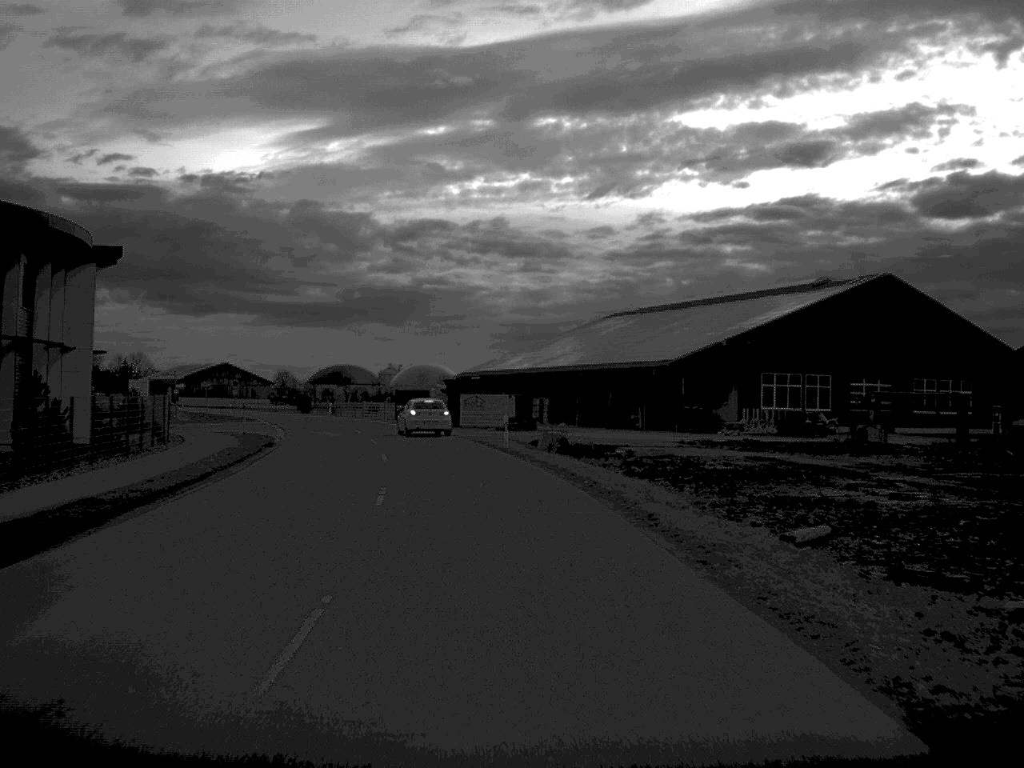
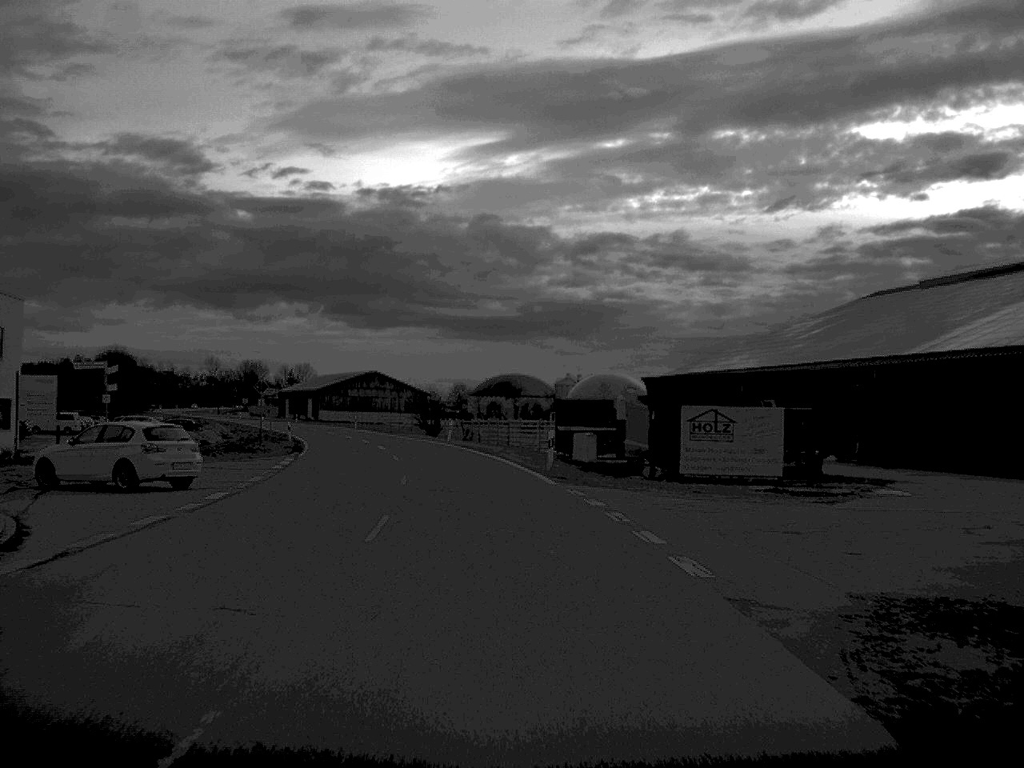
(-2.8, +39.8) m; -8°
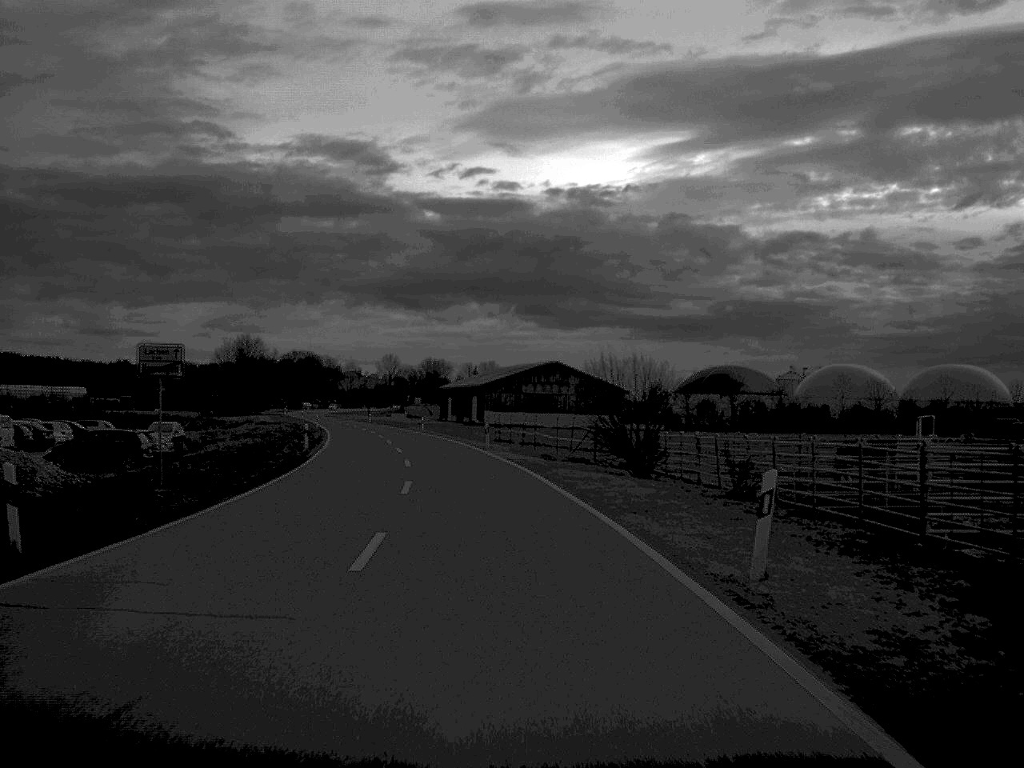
(-3.9, +50.5) m; -9°
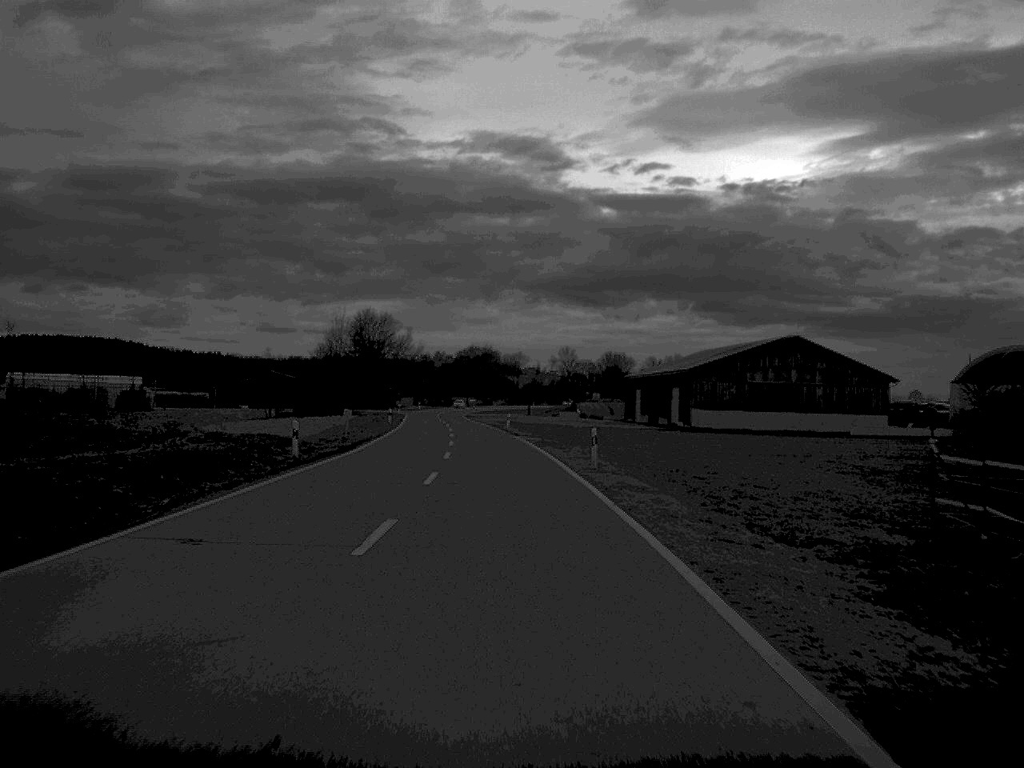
(-4.5, +60.6) m; -8°
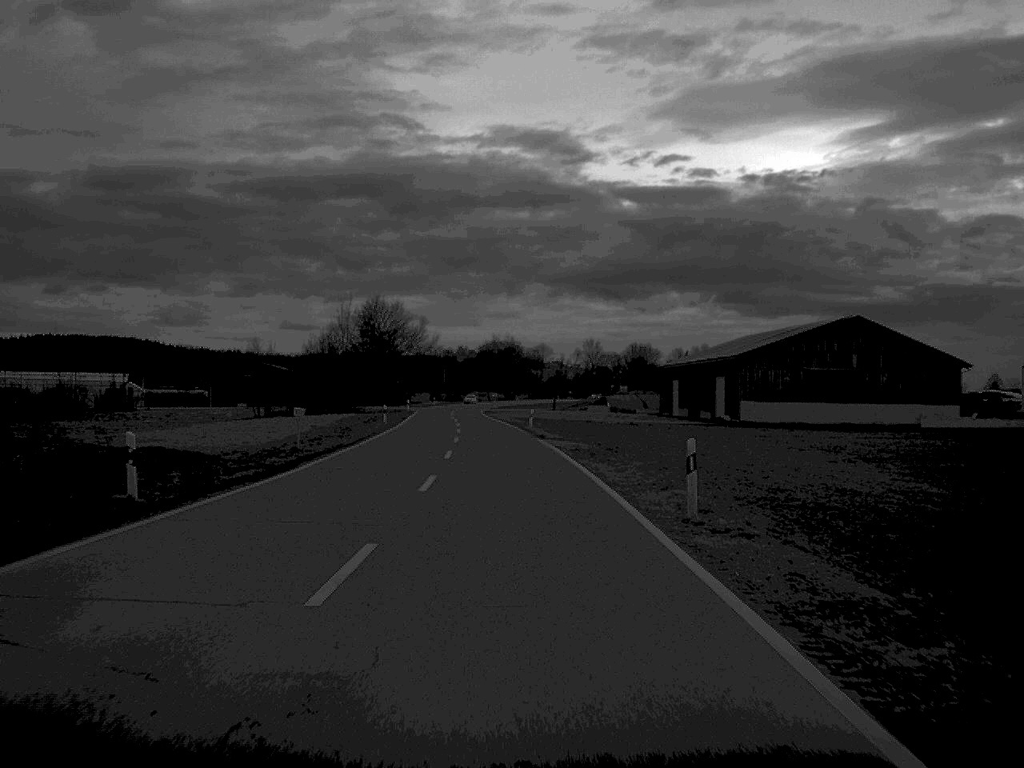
(-0.1, +15.6) m; -1°
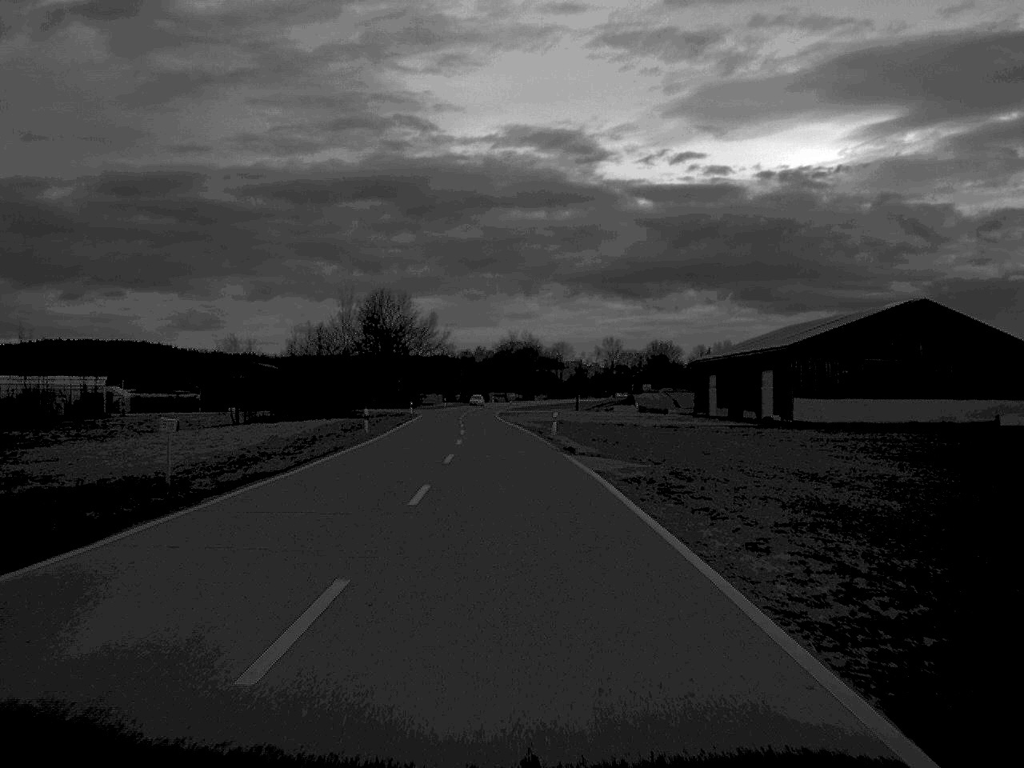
(-0.1, +14.8) m; -1°
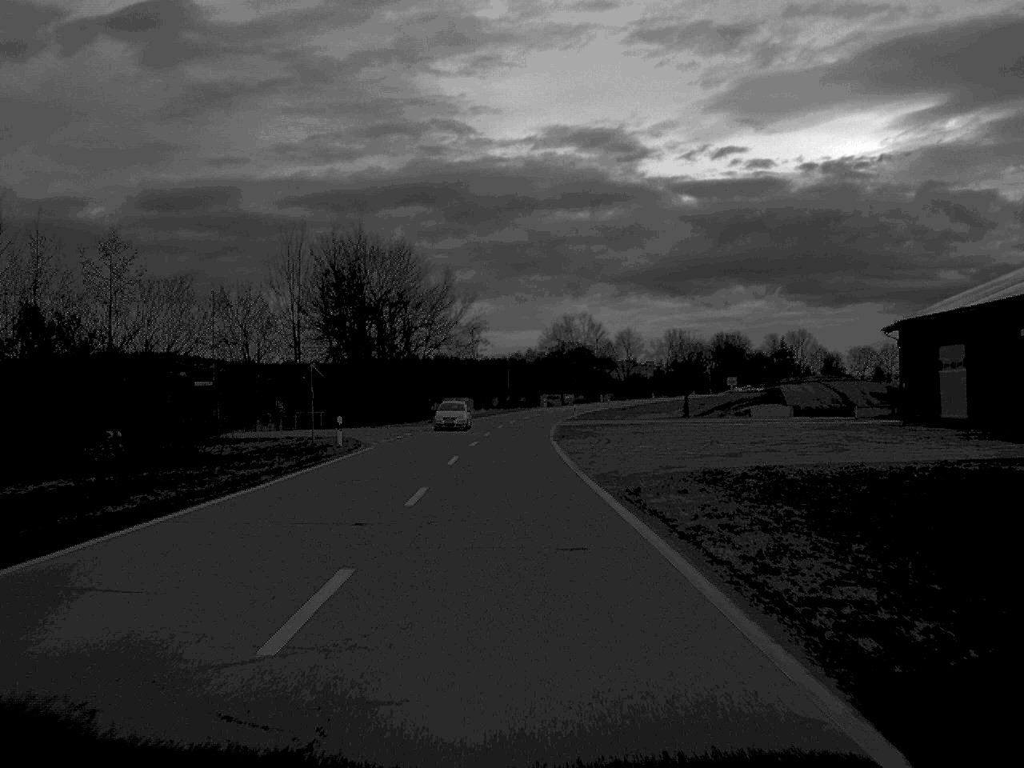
(-1.4, +60.8) m; -2°
